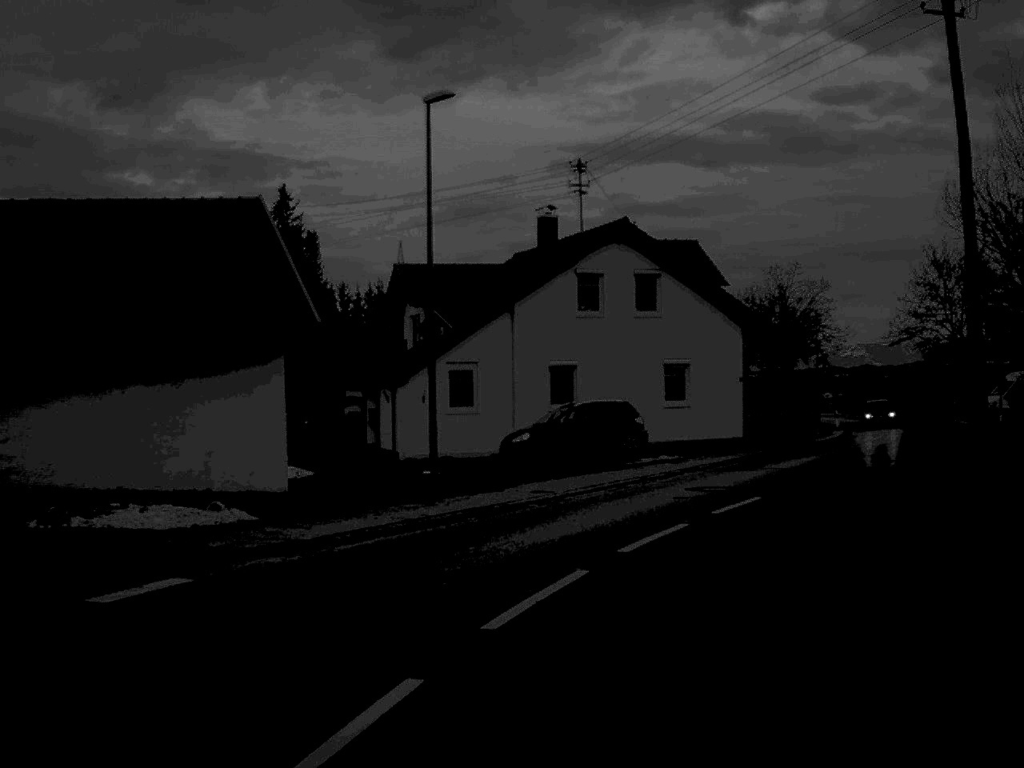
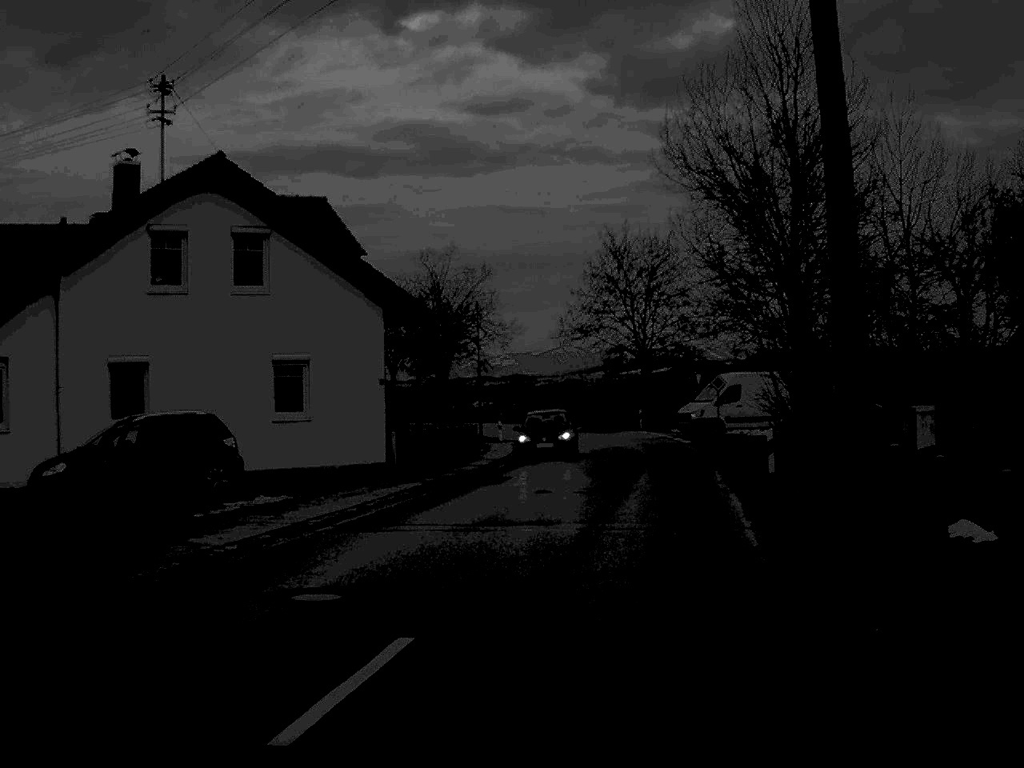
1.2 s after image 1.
(+1.6, +11.3) m; +15°
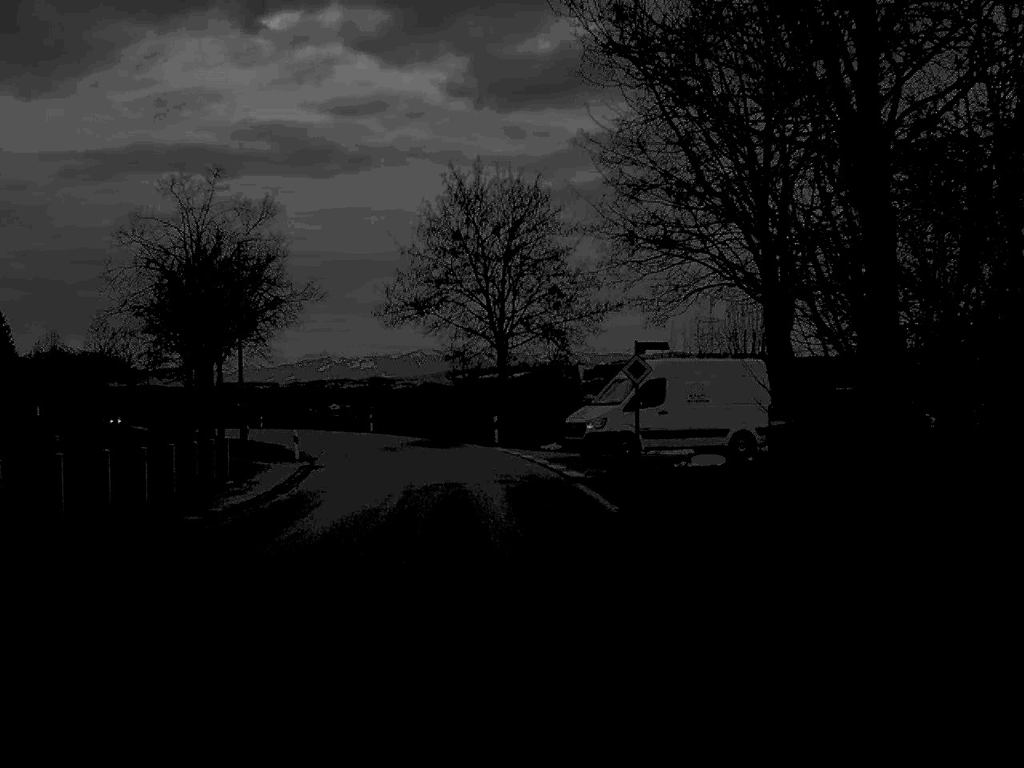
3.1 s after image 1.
(+1.6, +19.3) m; +6°
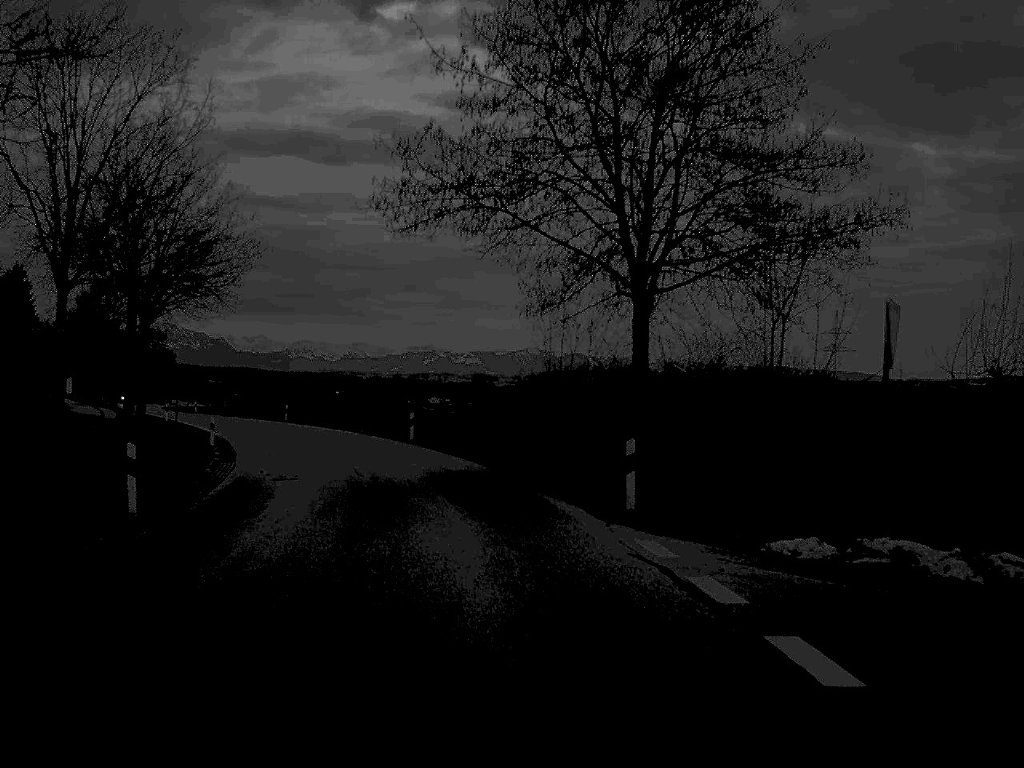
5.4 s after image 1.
(-0.9, +27.4) m; -5°
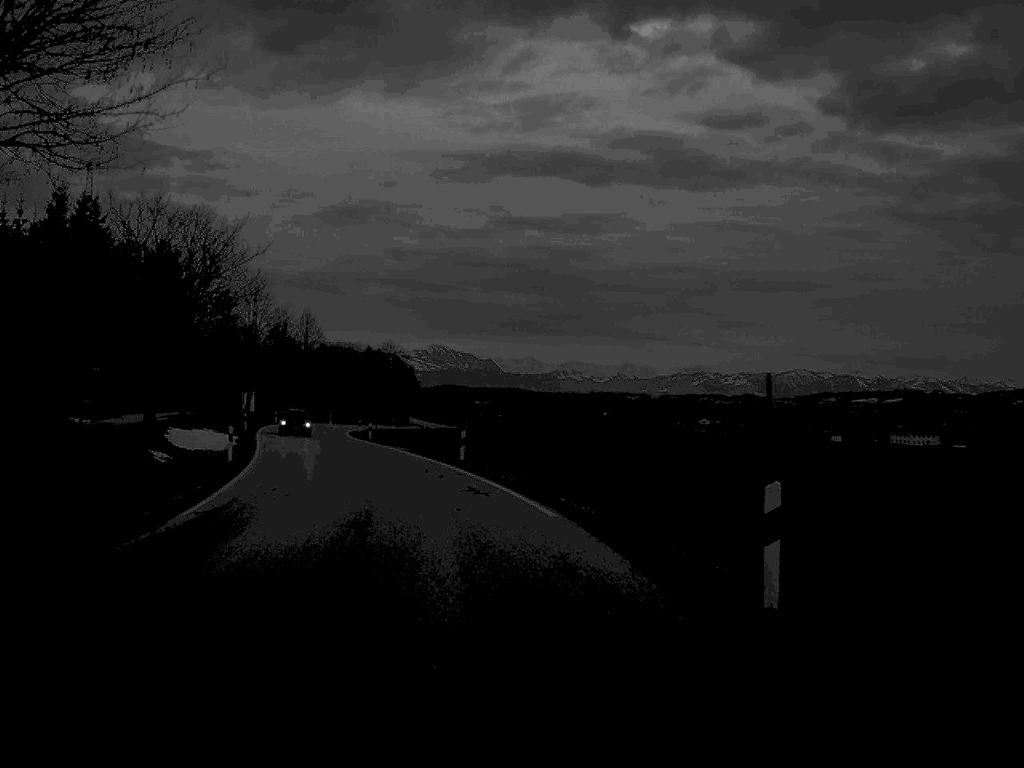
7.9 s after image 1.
(-3.6, +36.3) m; -12°
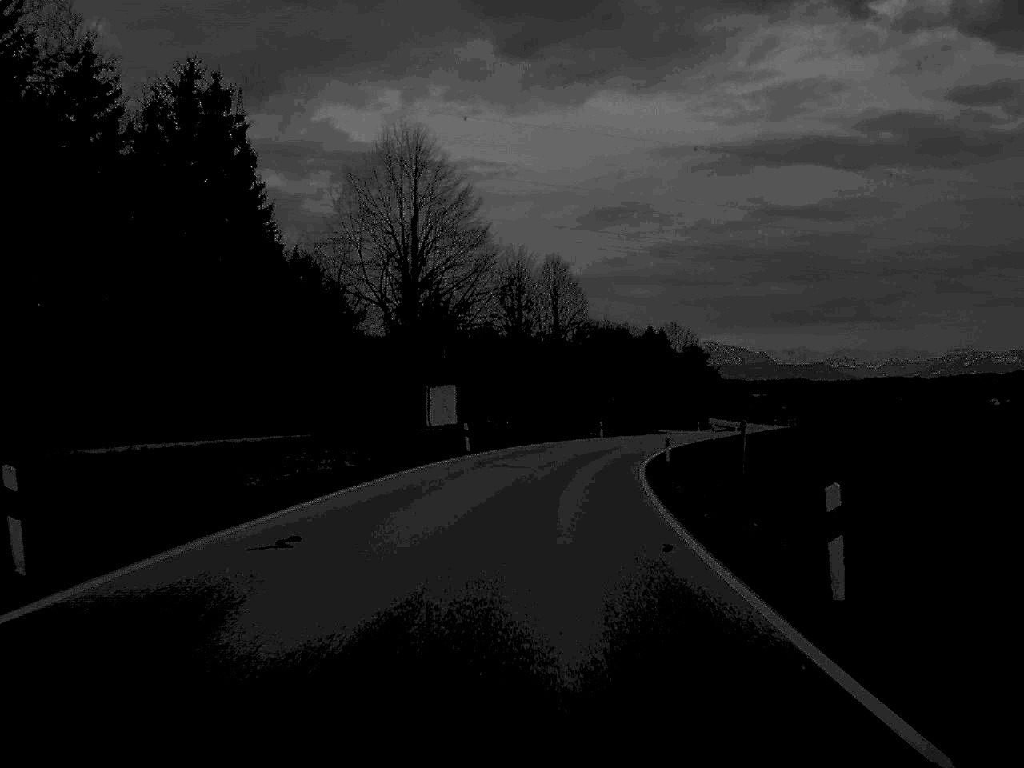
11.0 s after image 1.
(-8.9, +62.7) m; -12°
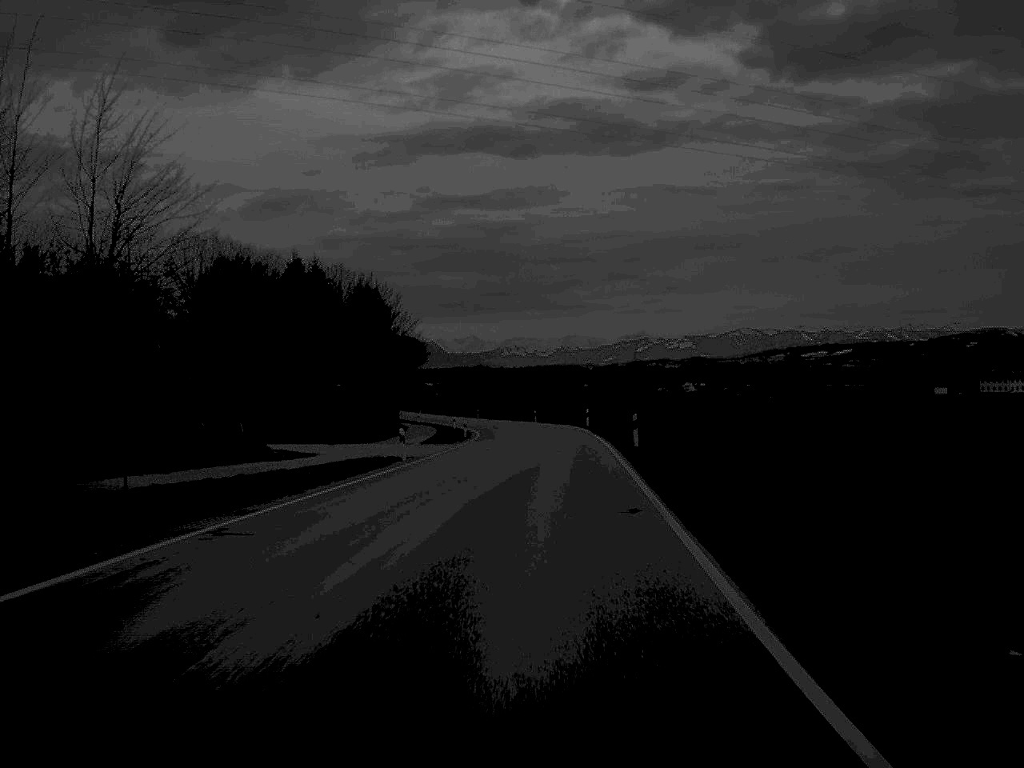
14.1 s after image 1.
(+9.9, +79.8) m; +15°
